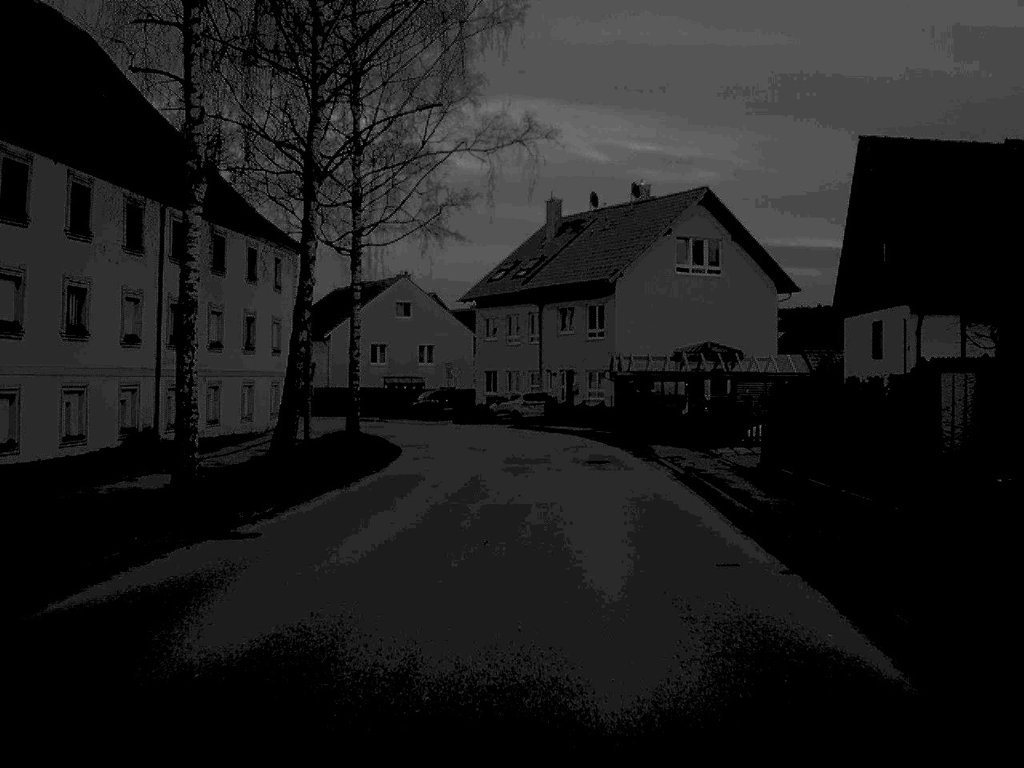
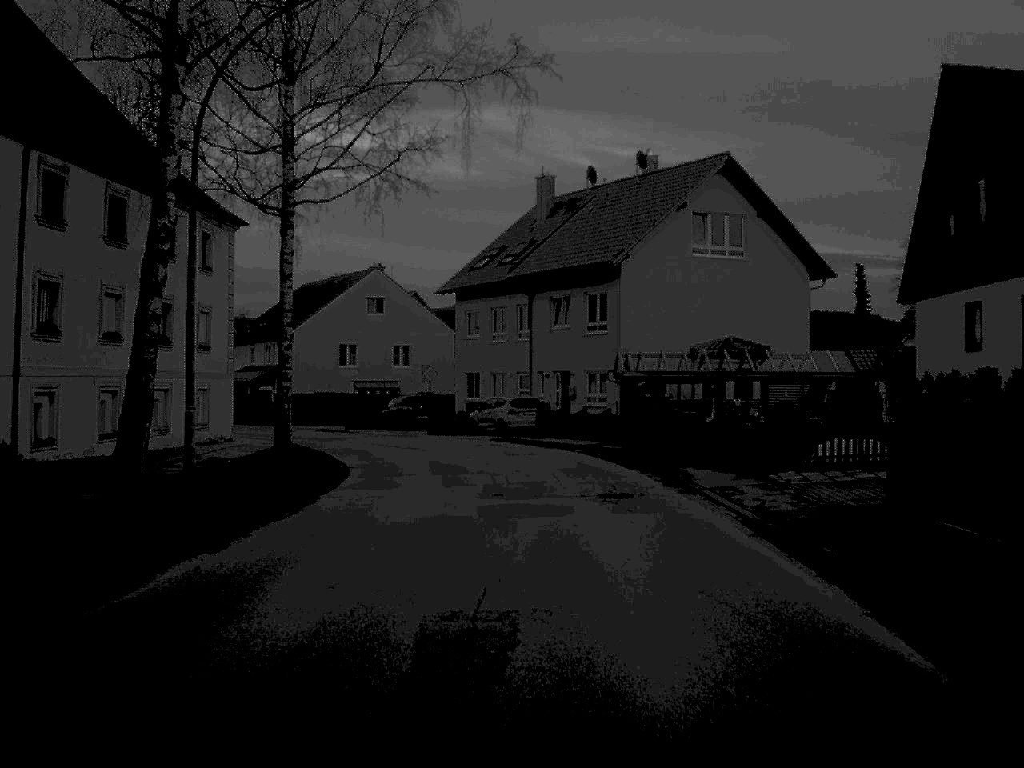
(0.0, +9.0) m; +1°
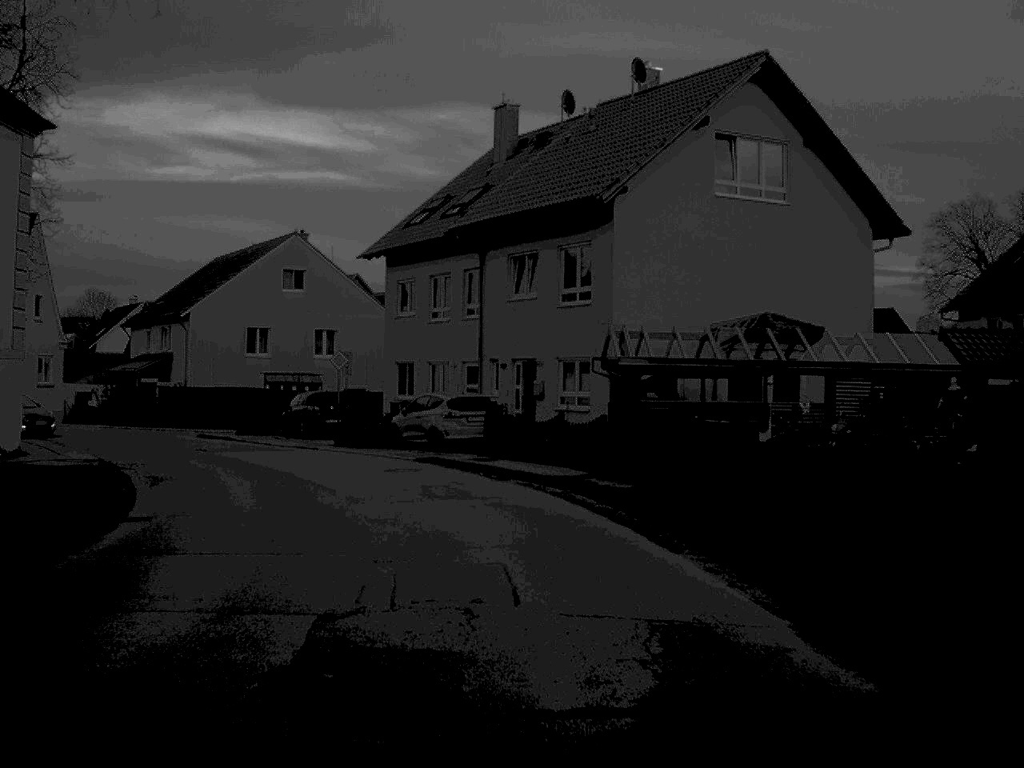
(+0.4, +14.5) m; +2°
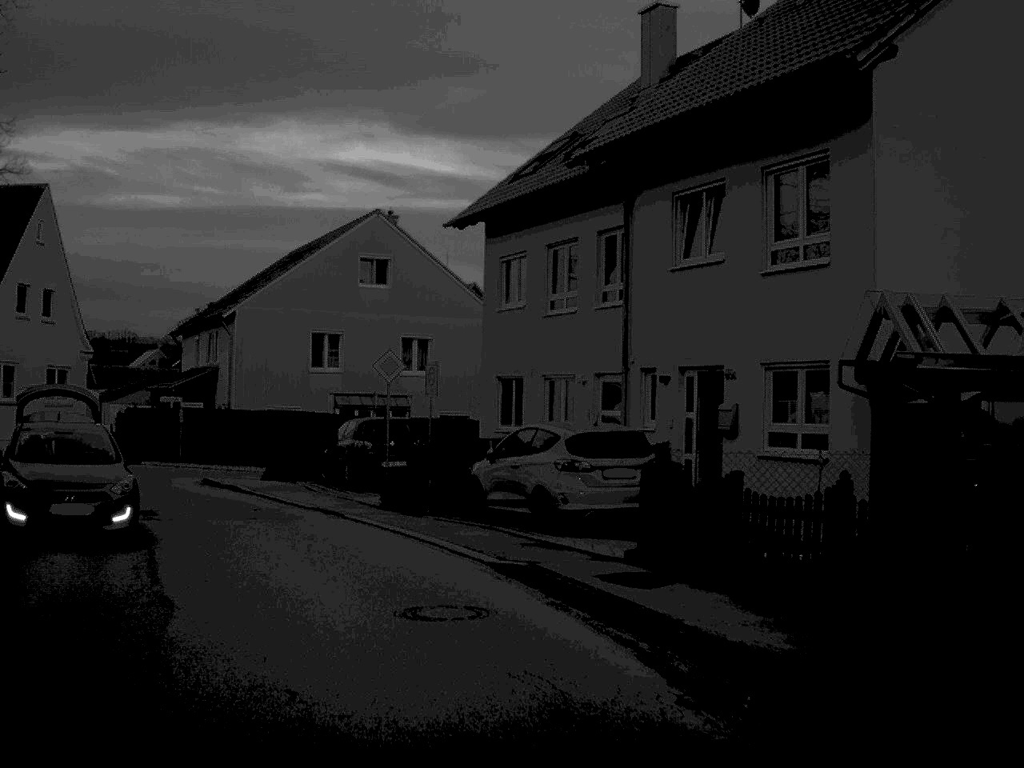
(-0.5, +14.1) m; -6°
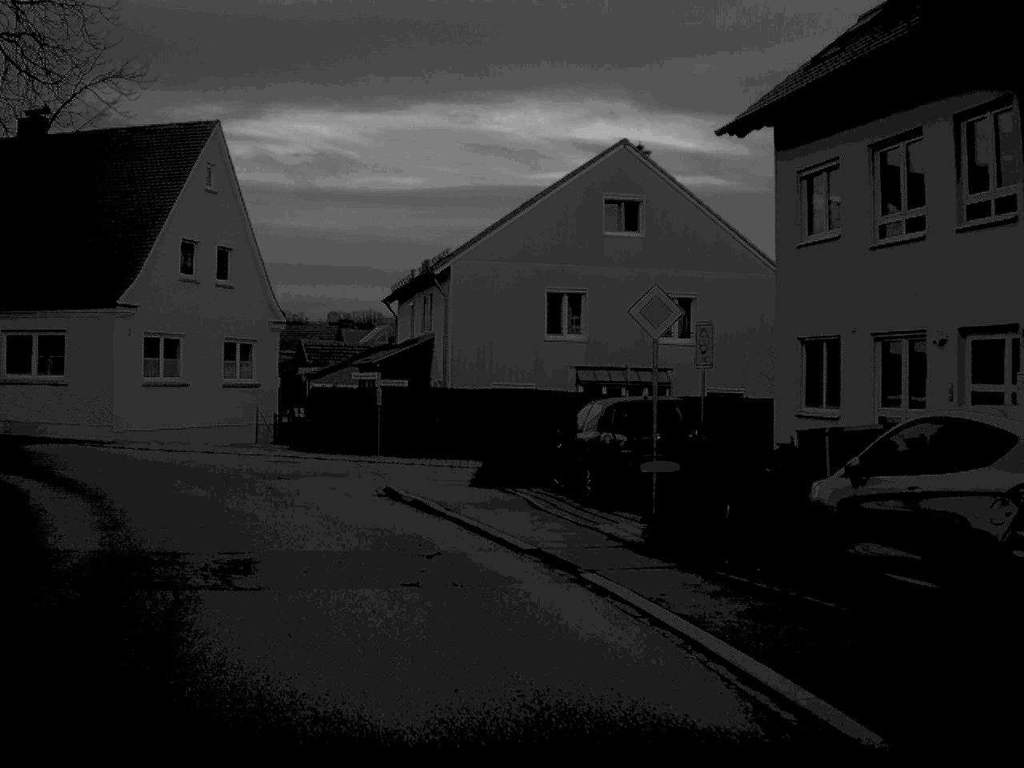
(-0.8, +8.8) m; -11°
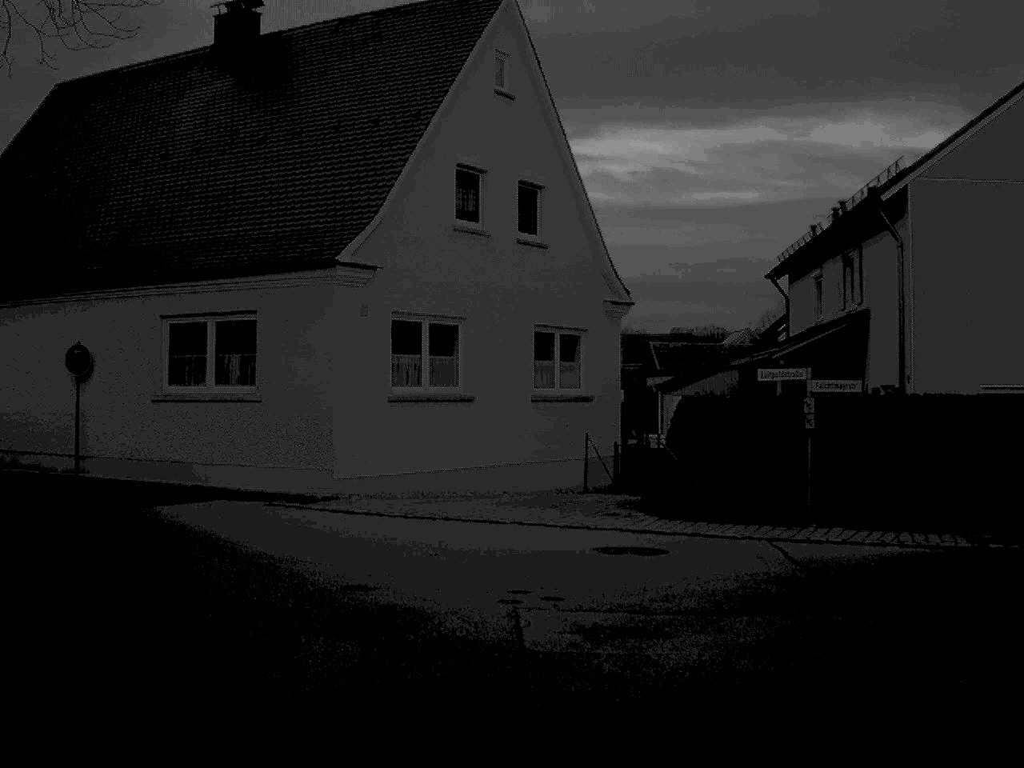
(-2.3, +14.5) m; -15°
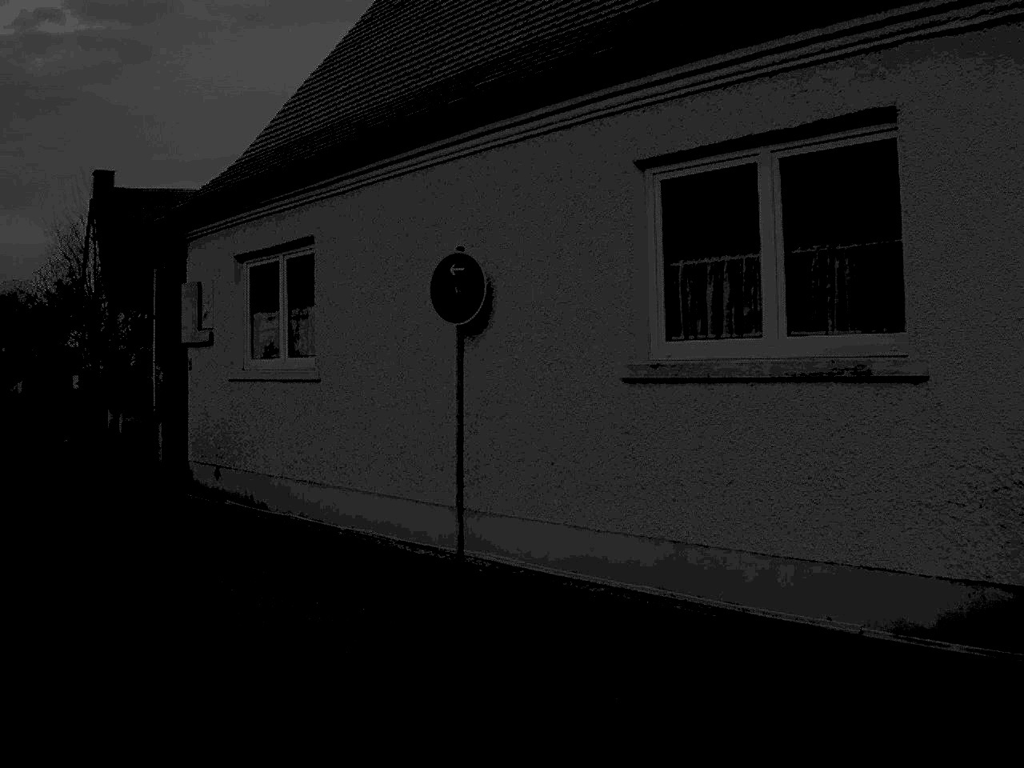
(-2.6, +14.0) m; -27°
